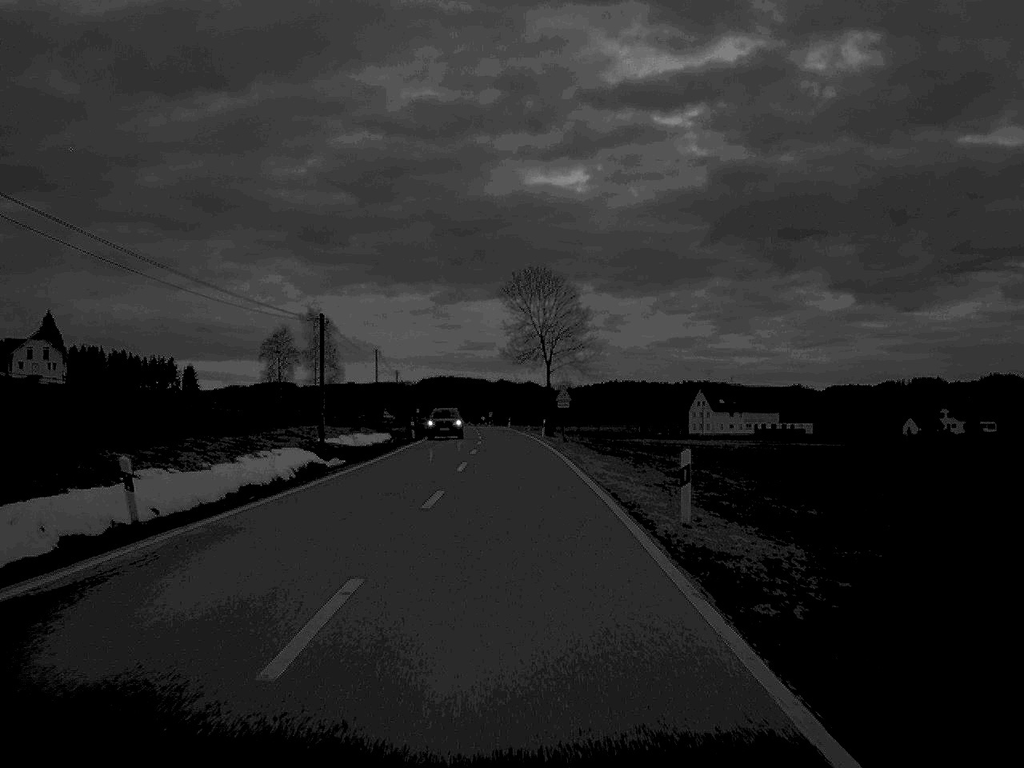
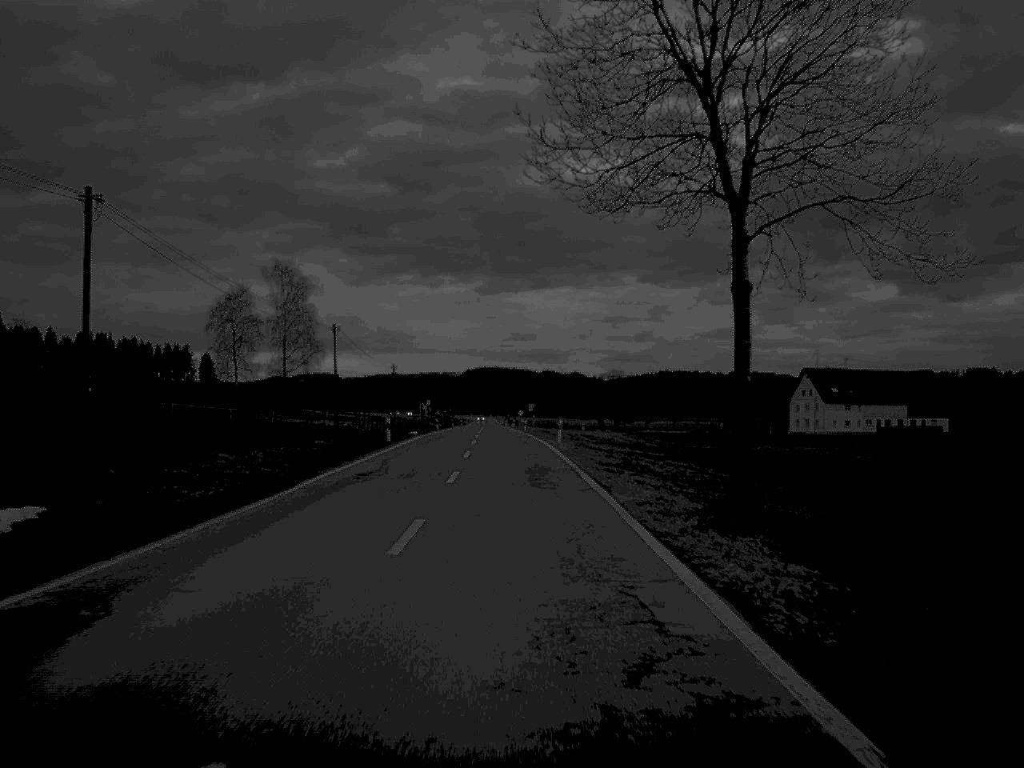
(-1.0, +66.9) m; -2°
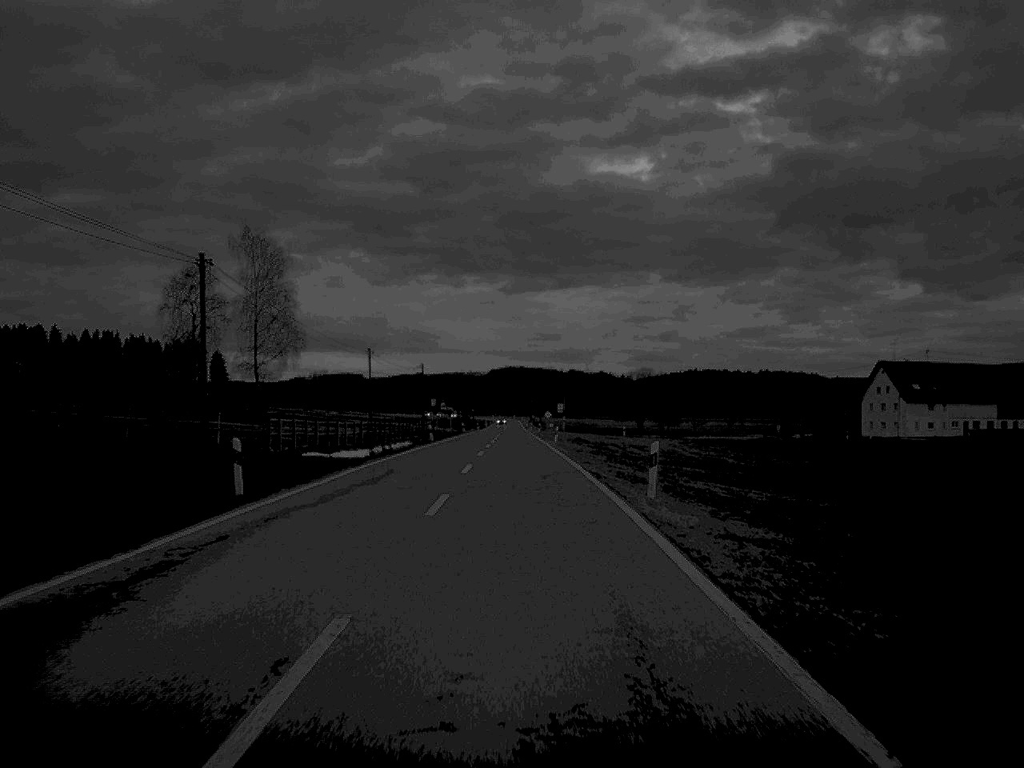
(-0.3, +32.1) m; -1°
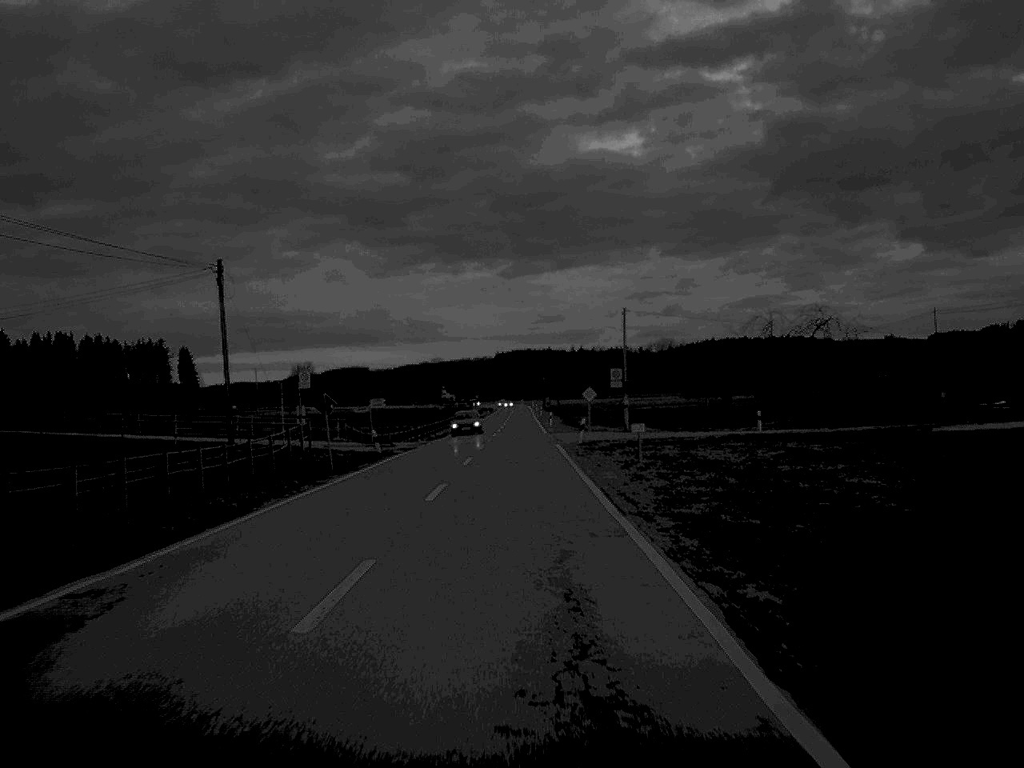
(-0.3, +81.7) m; 0°
